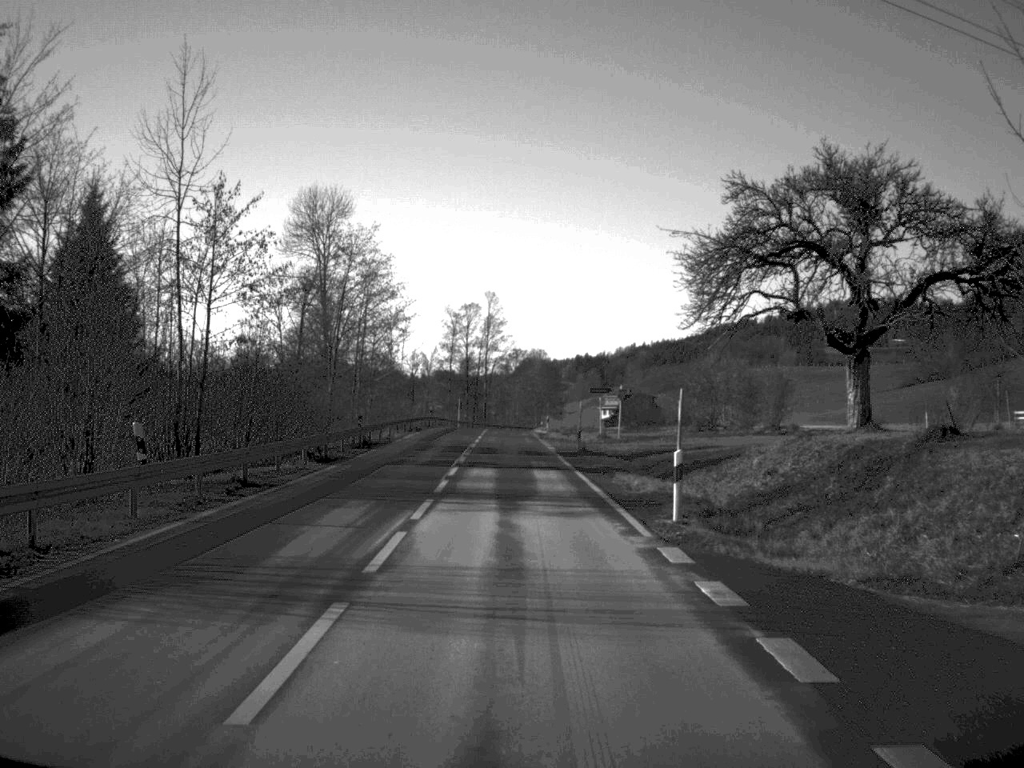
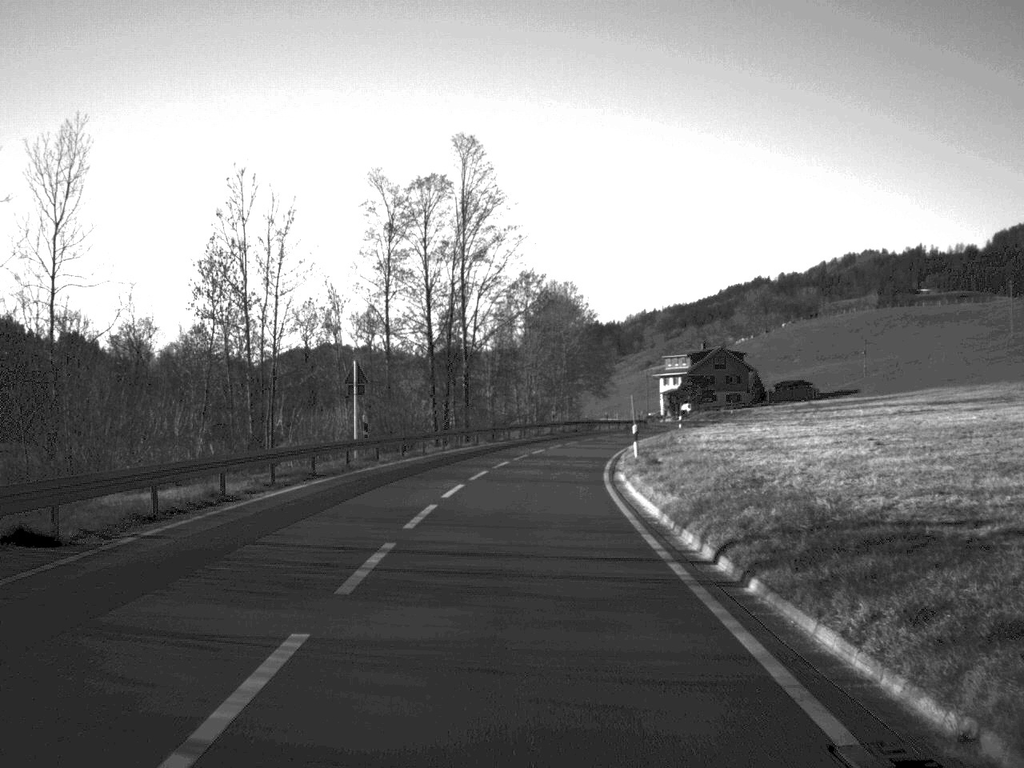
(-1.1, +91.4) m; 0°
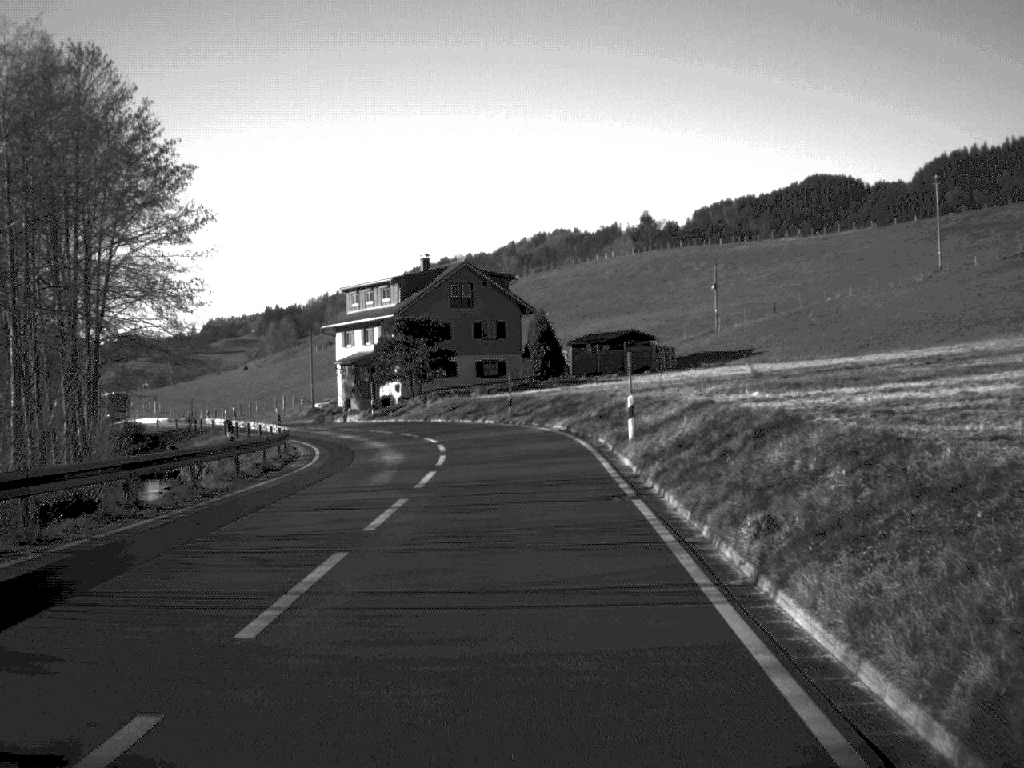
(+9.6, +85.1) m; +14°
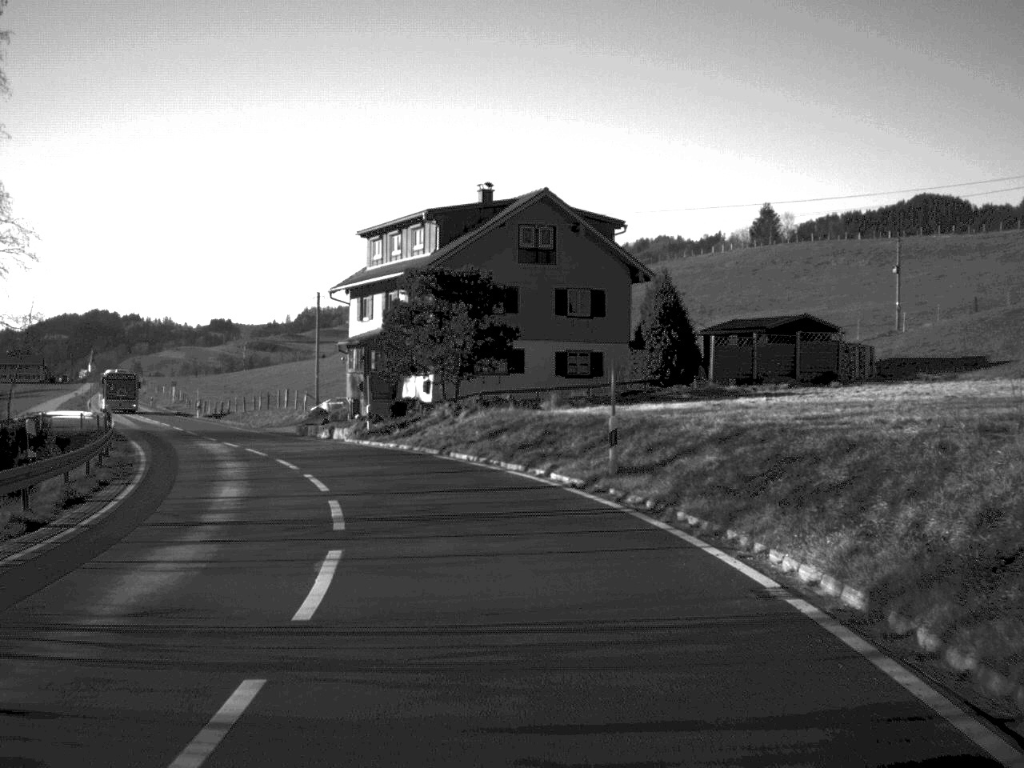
(-0.6, +28.6) m; -5°
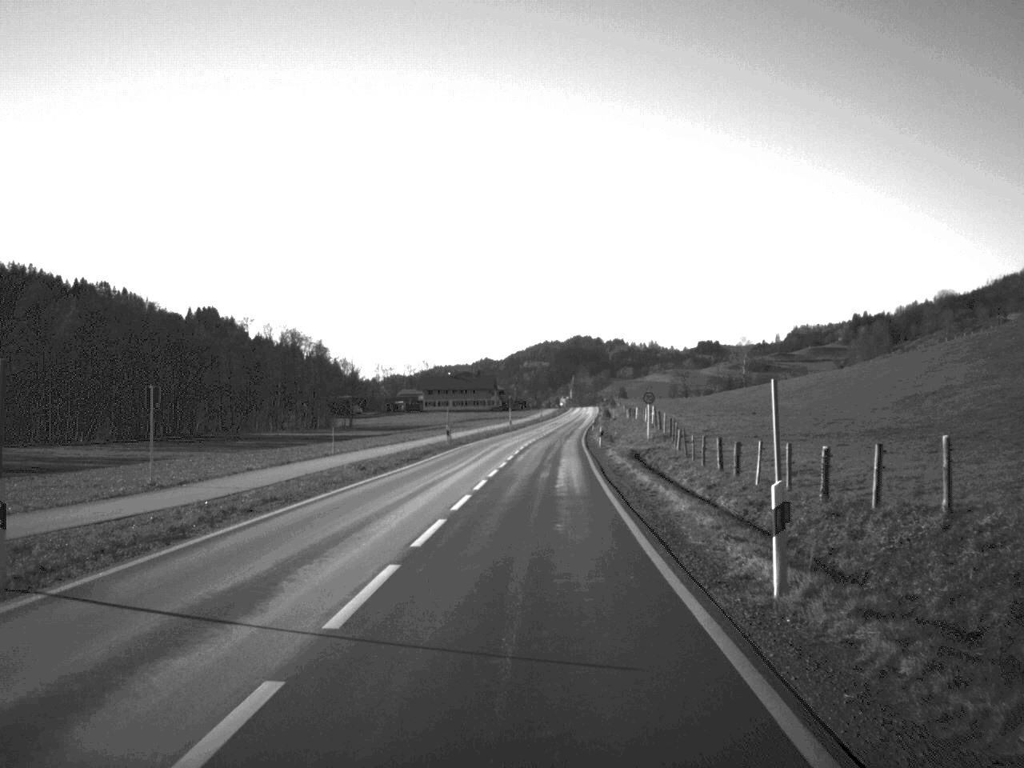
(-18.4, +68.9) m; -21°
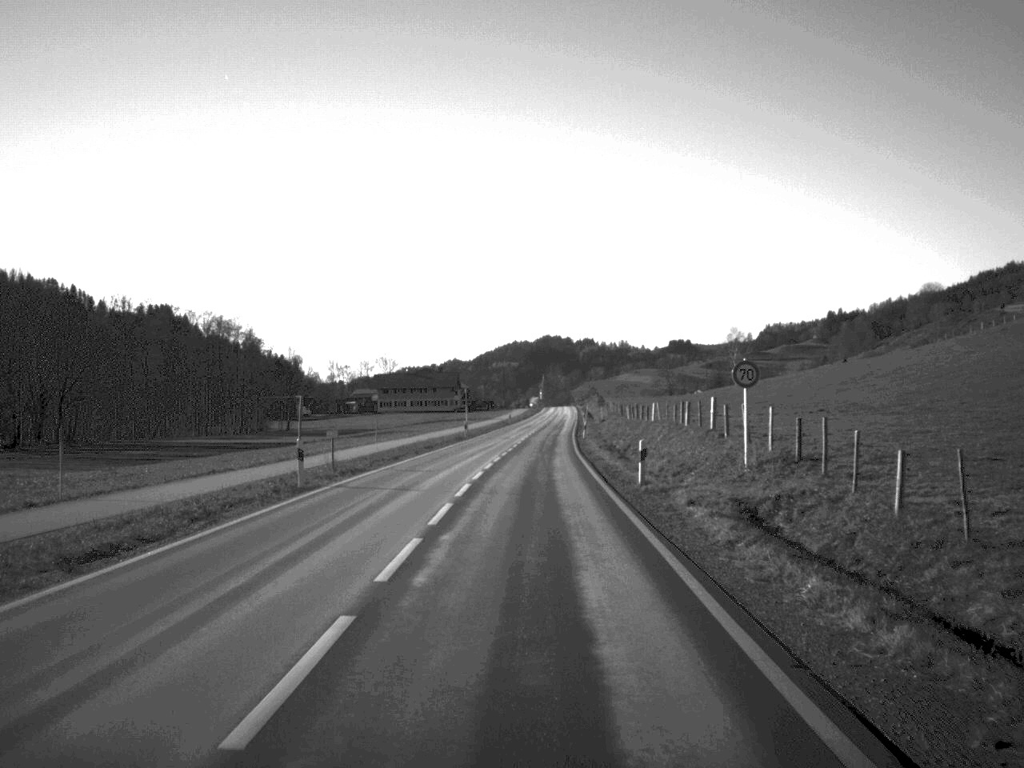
(+0.4, +33.6) m; +1°
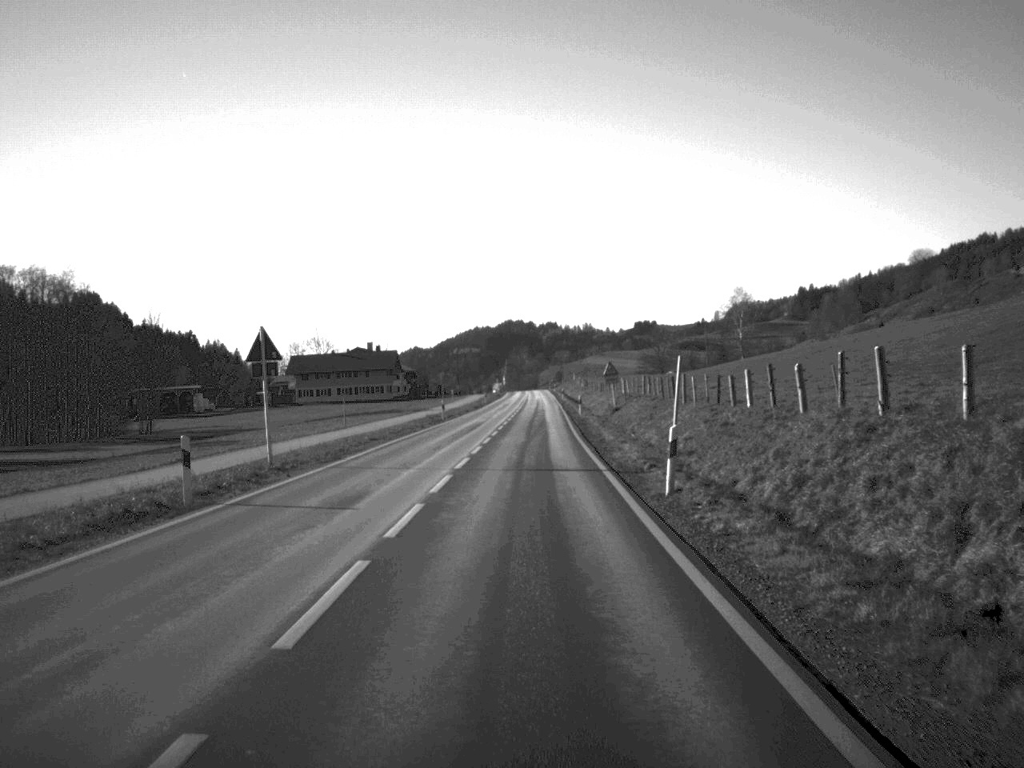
(+0.8, +57.8) m; +2°
